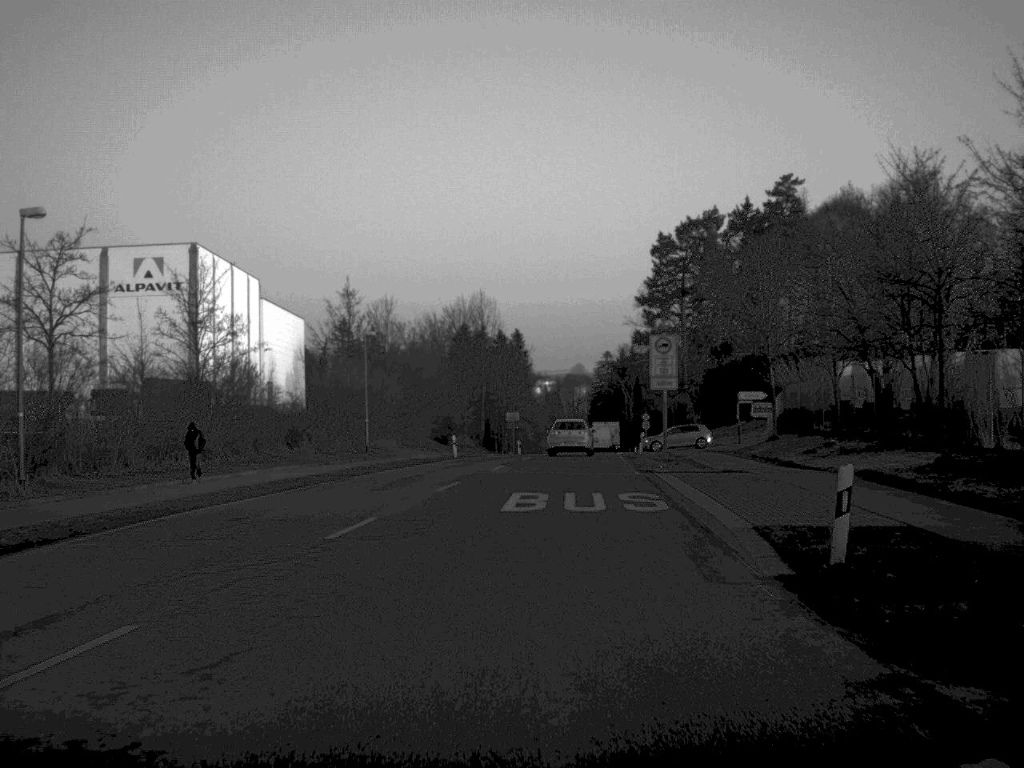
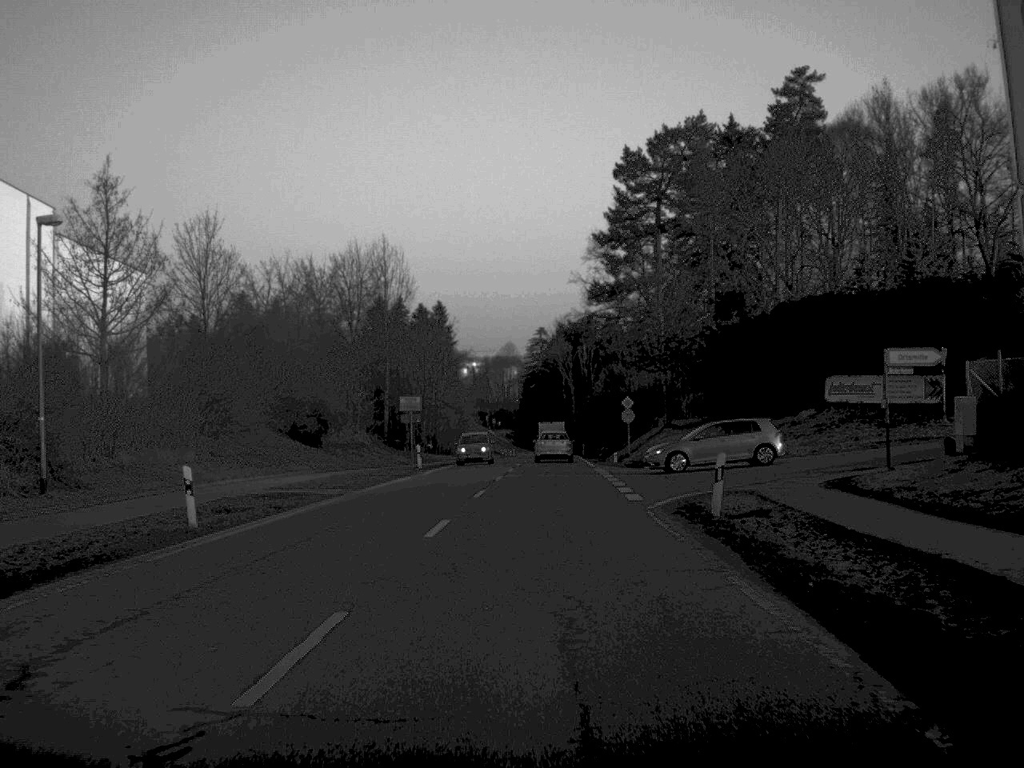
(+0.9, +36.3) m; +3°
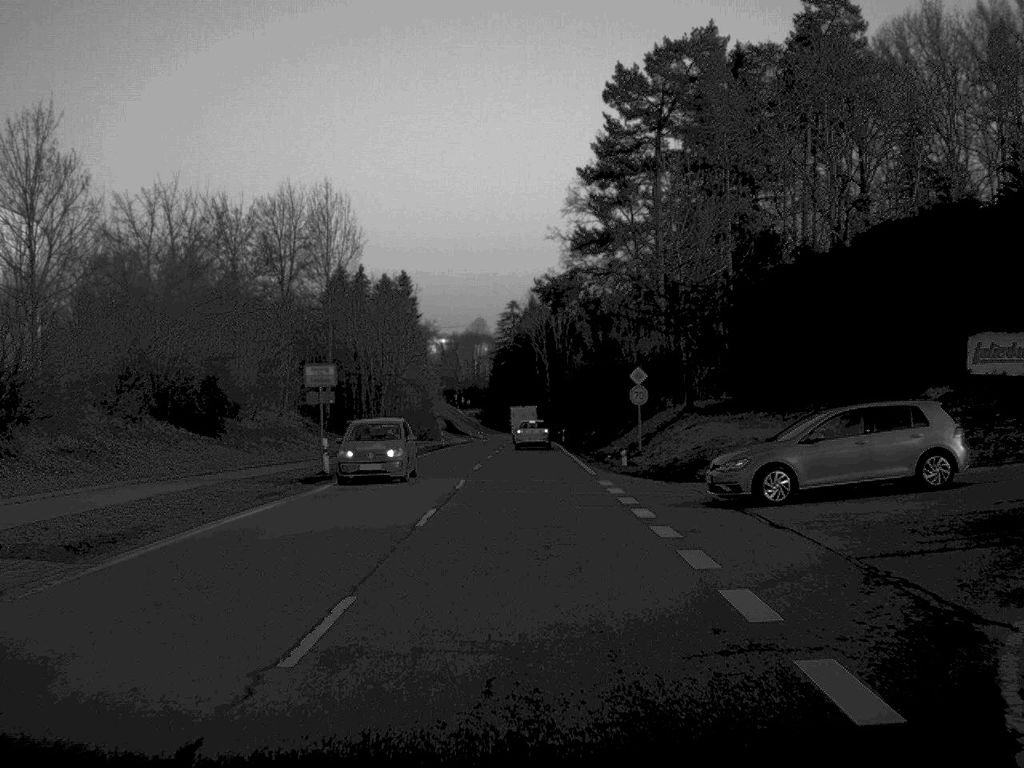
(+0.2, +18.2) m; +1°
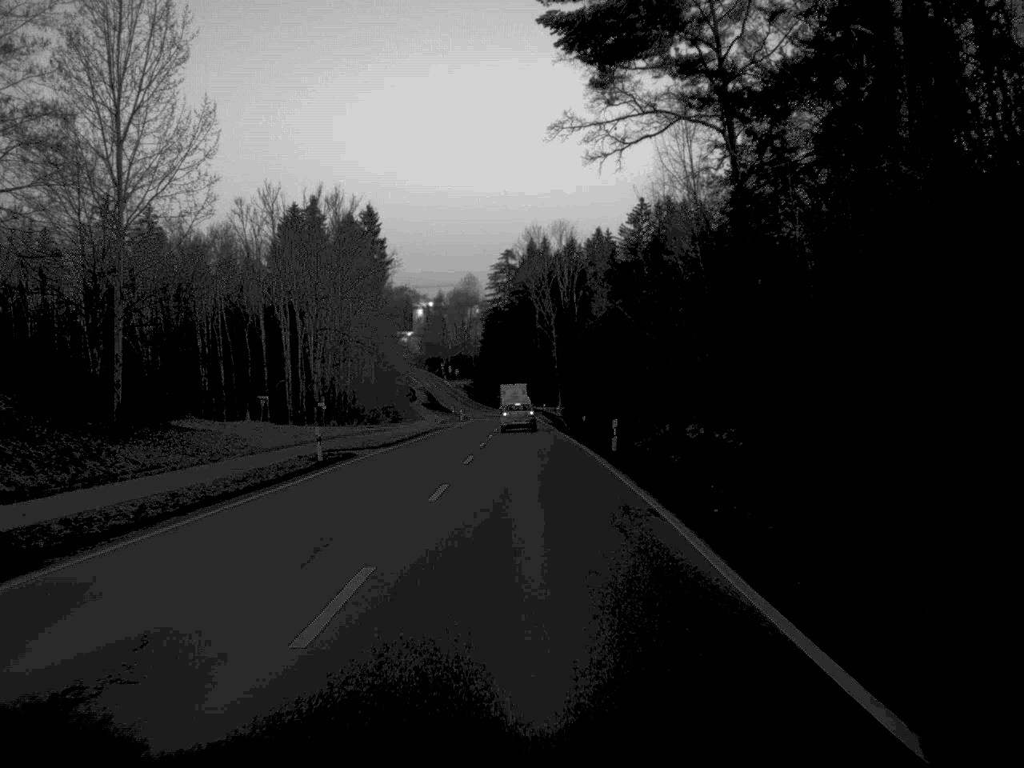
(0.0, +50.2) m; 0°
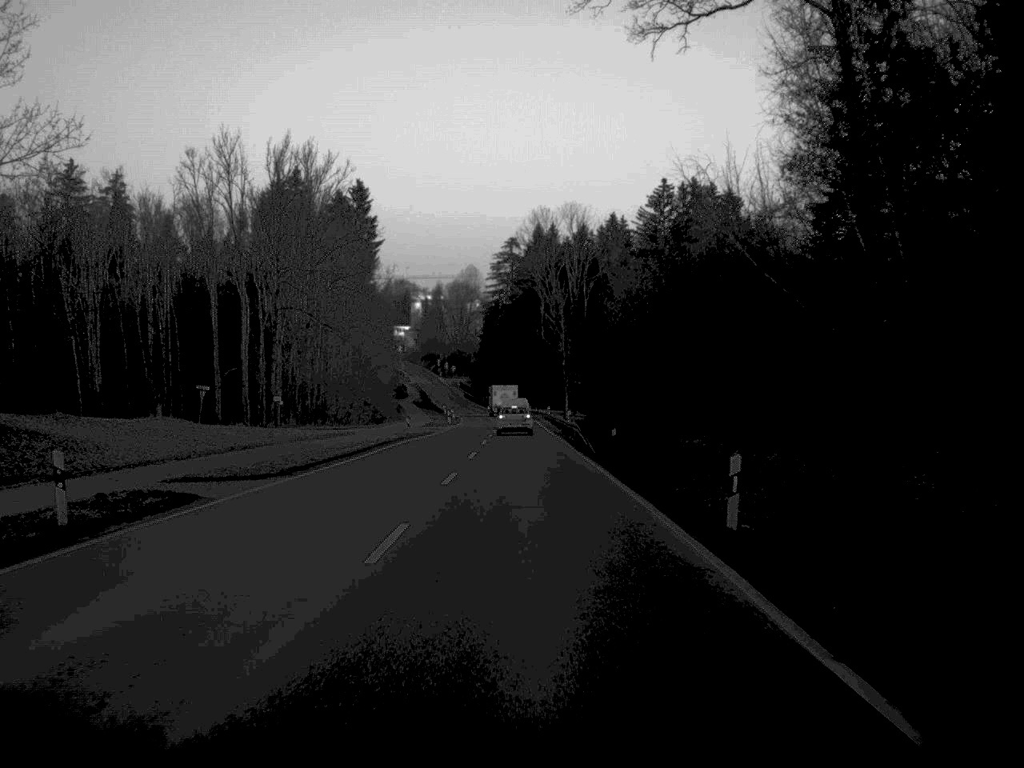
(0.0, +19.6) m; 0°
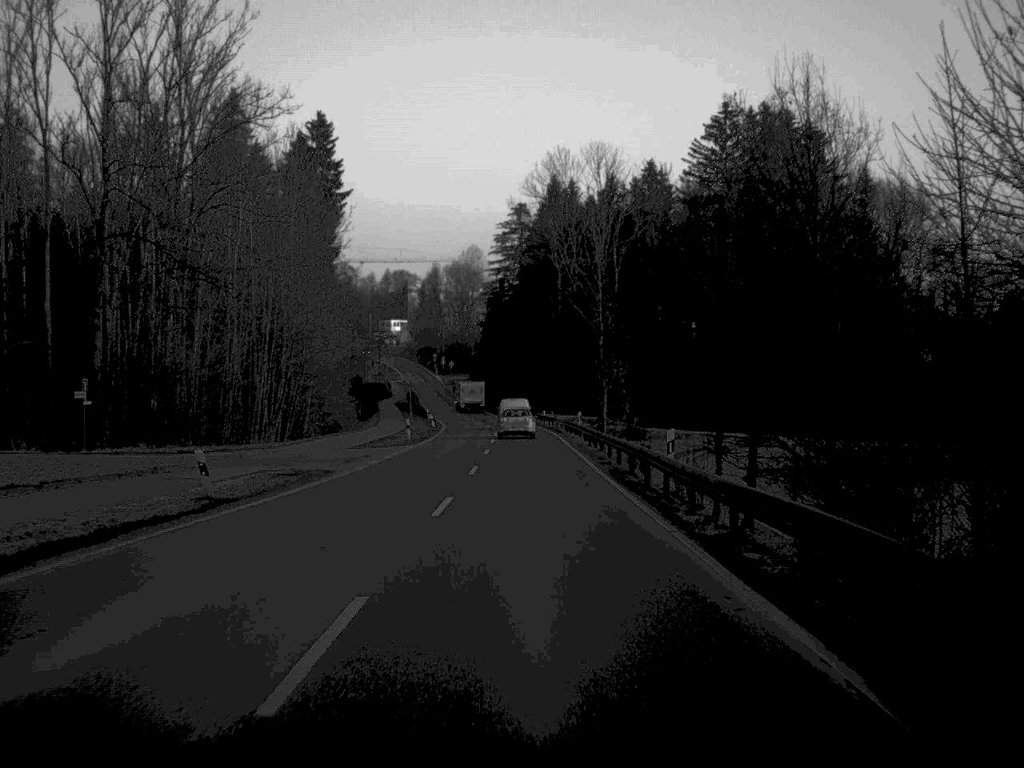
(-0.2, +41.6) m; 0°
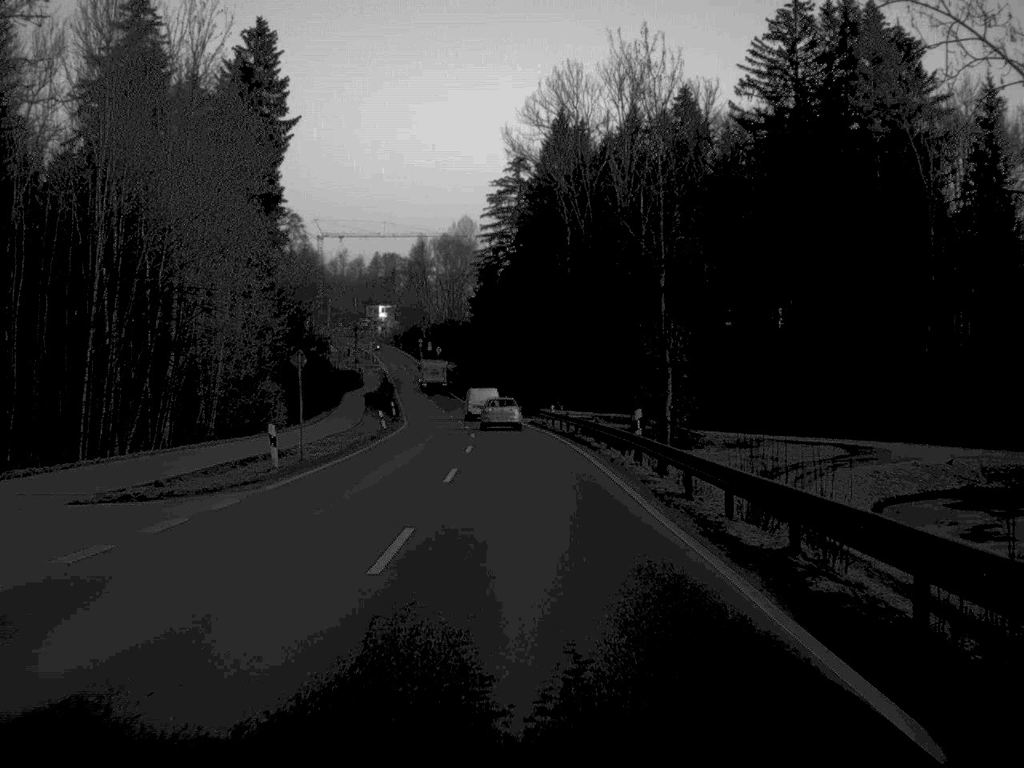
(0.0, +30.9) m; 0°
